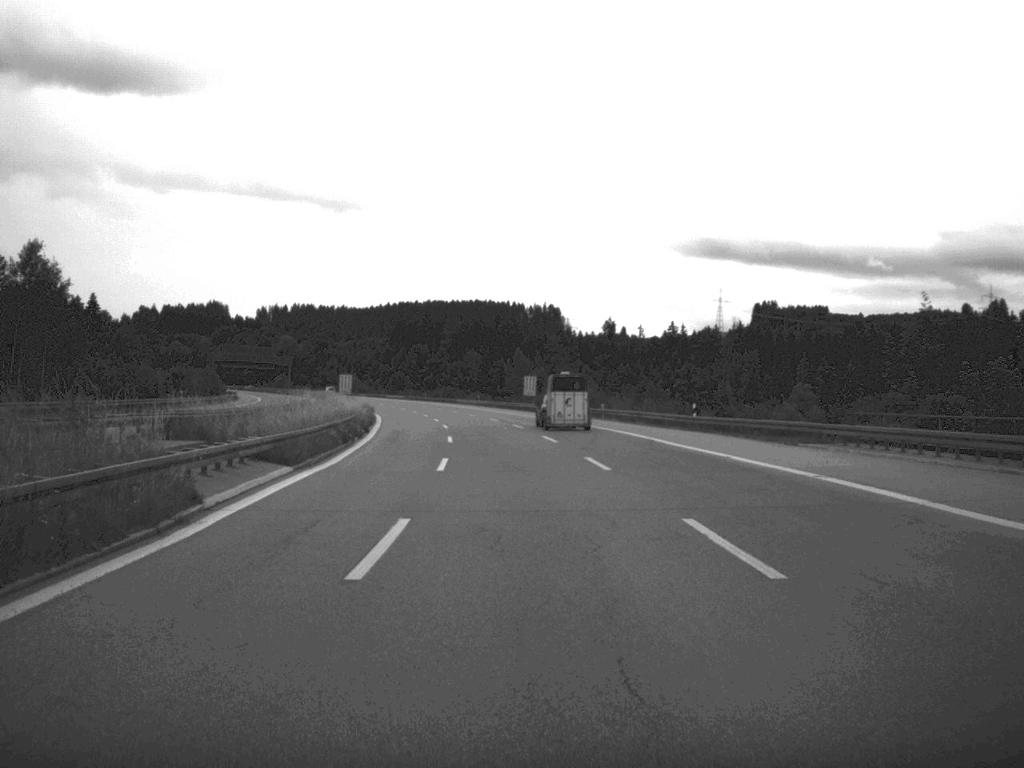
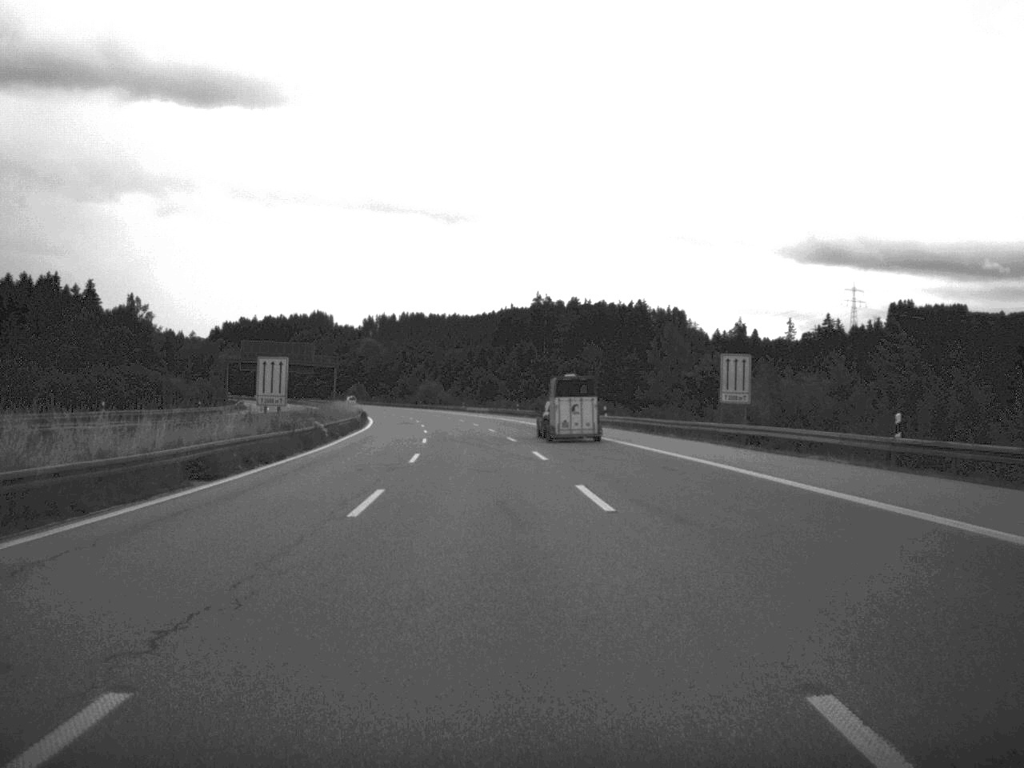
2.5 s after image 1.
(-3.4, +79.0) m; -6°
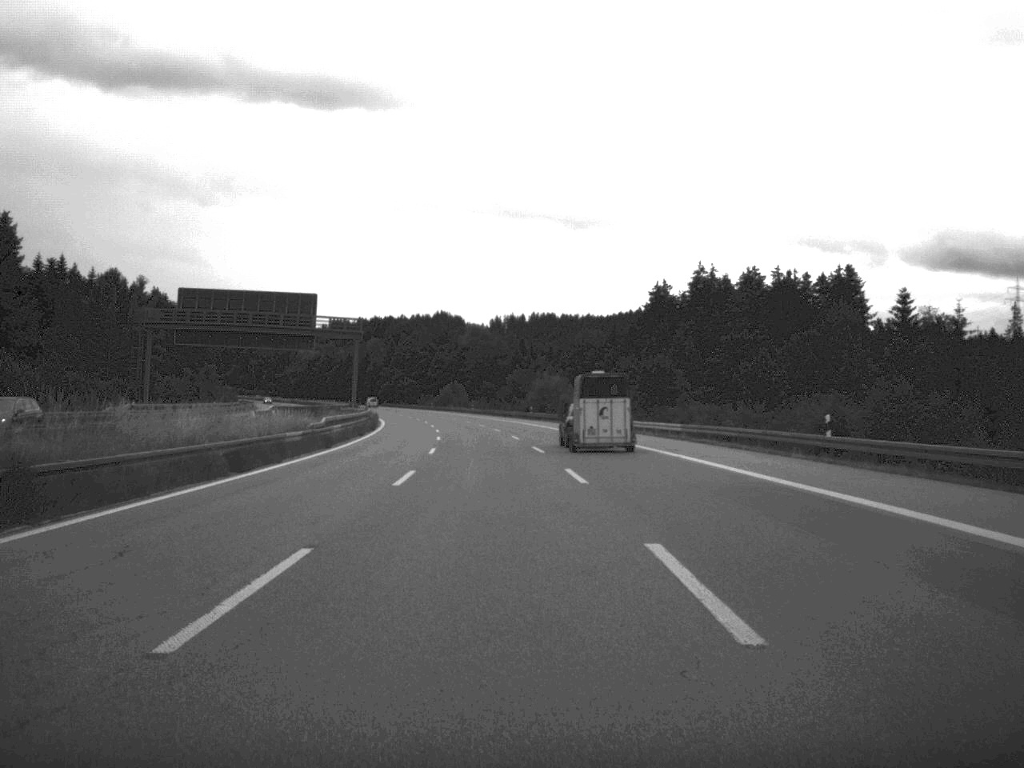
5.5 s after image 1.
(-5.6, +96.0) m; -6°
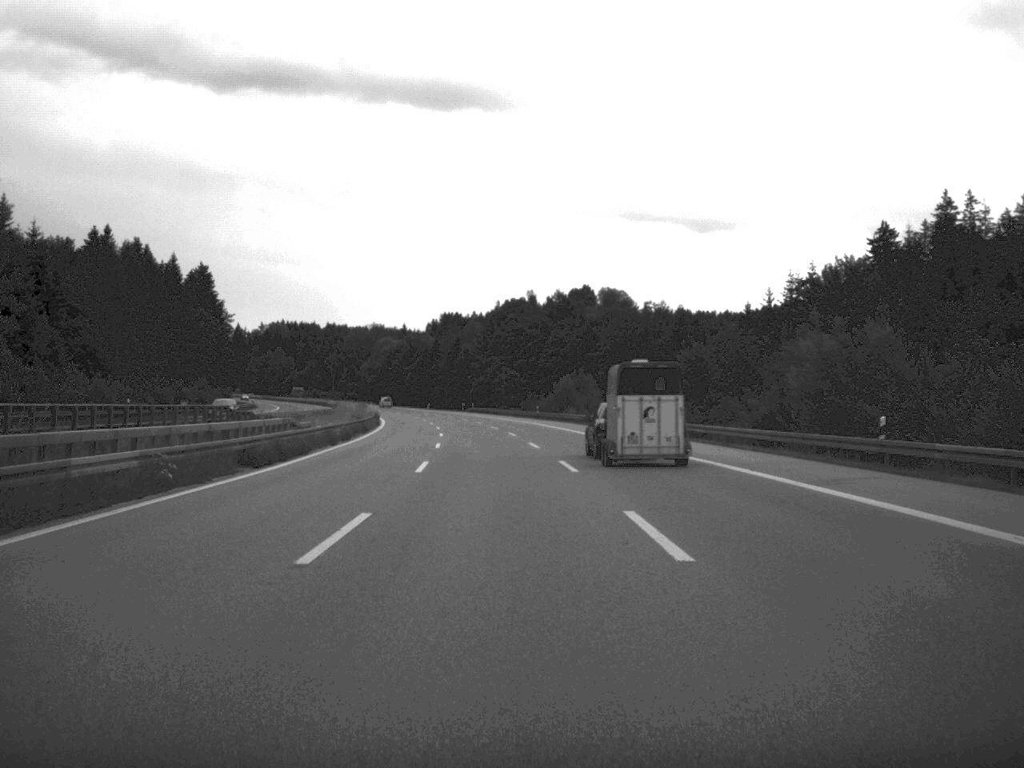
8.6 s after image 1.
(-5.1, +98.6) m; -6°
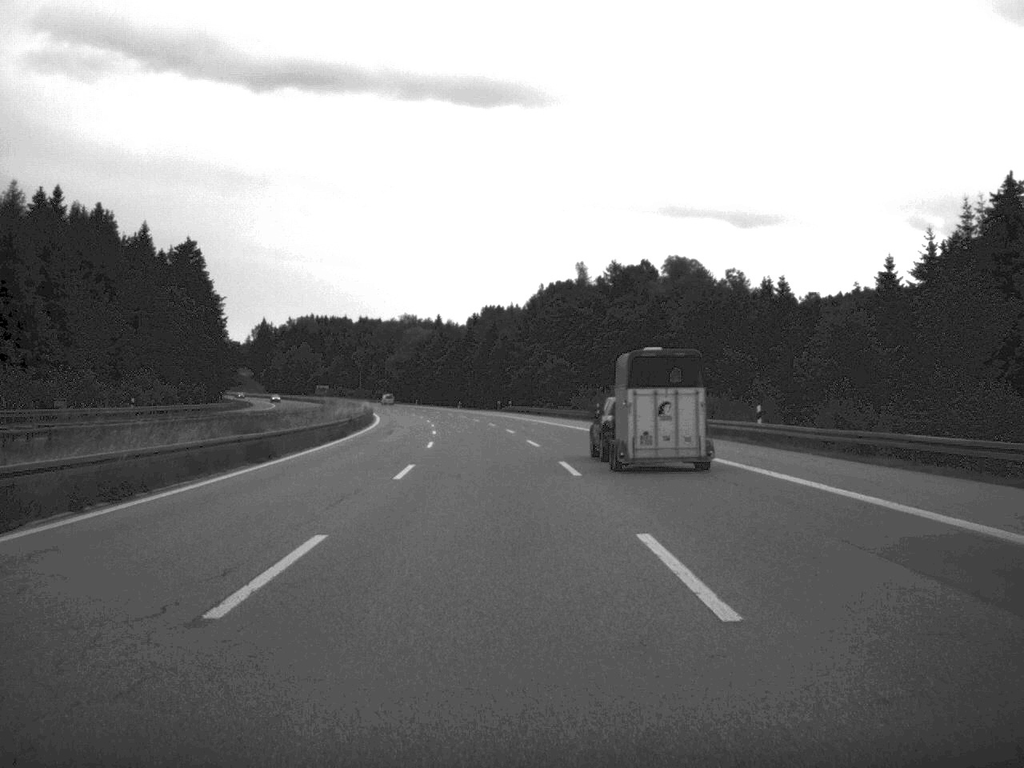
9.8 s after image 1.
(-0.7, +37.9) m; -2°
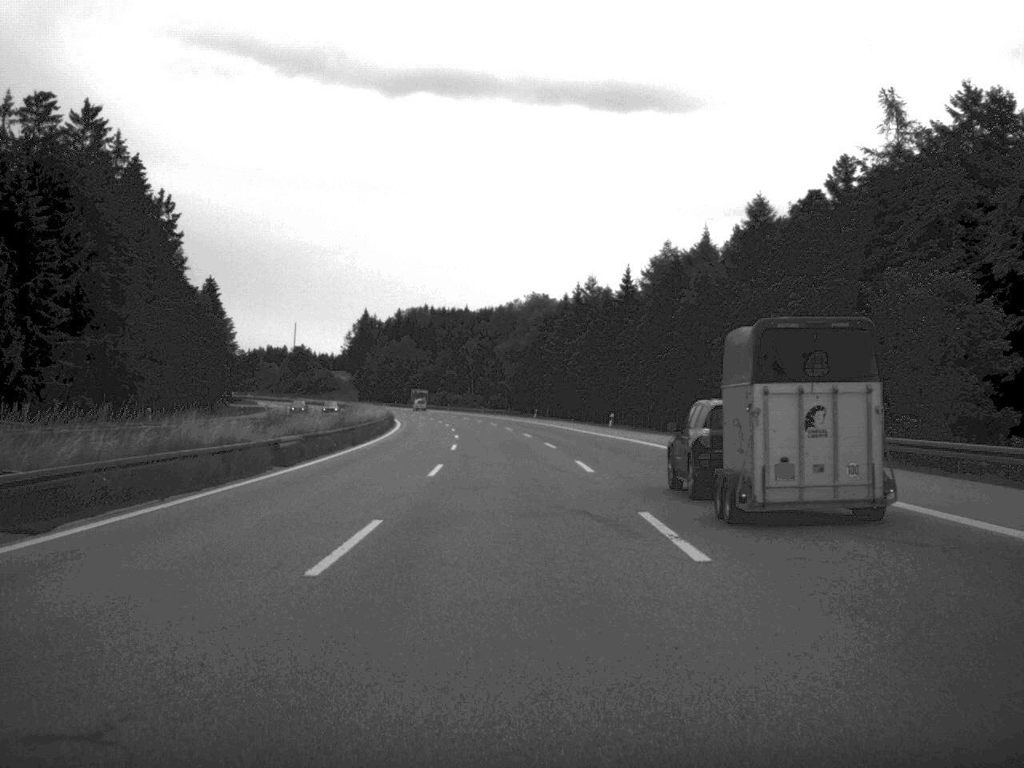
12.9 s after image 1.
(-5.7, +99.4) m; -7°
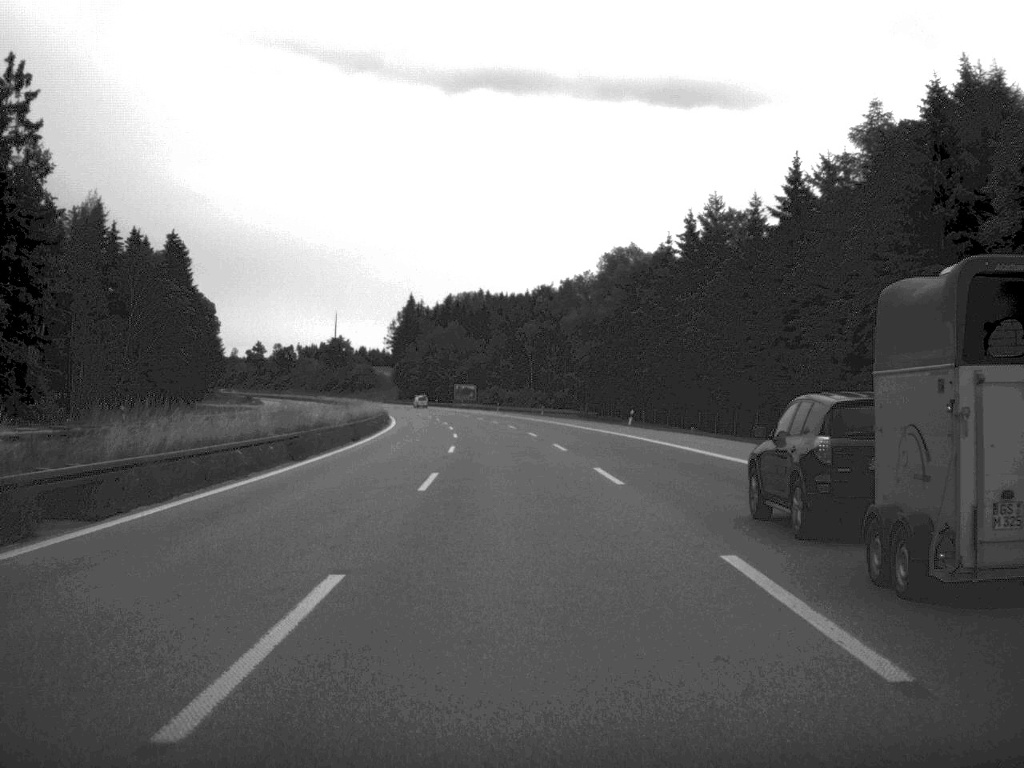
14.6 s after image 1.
(-1.4, +57.6) m; -3°
